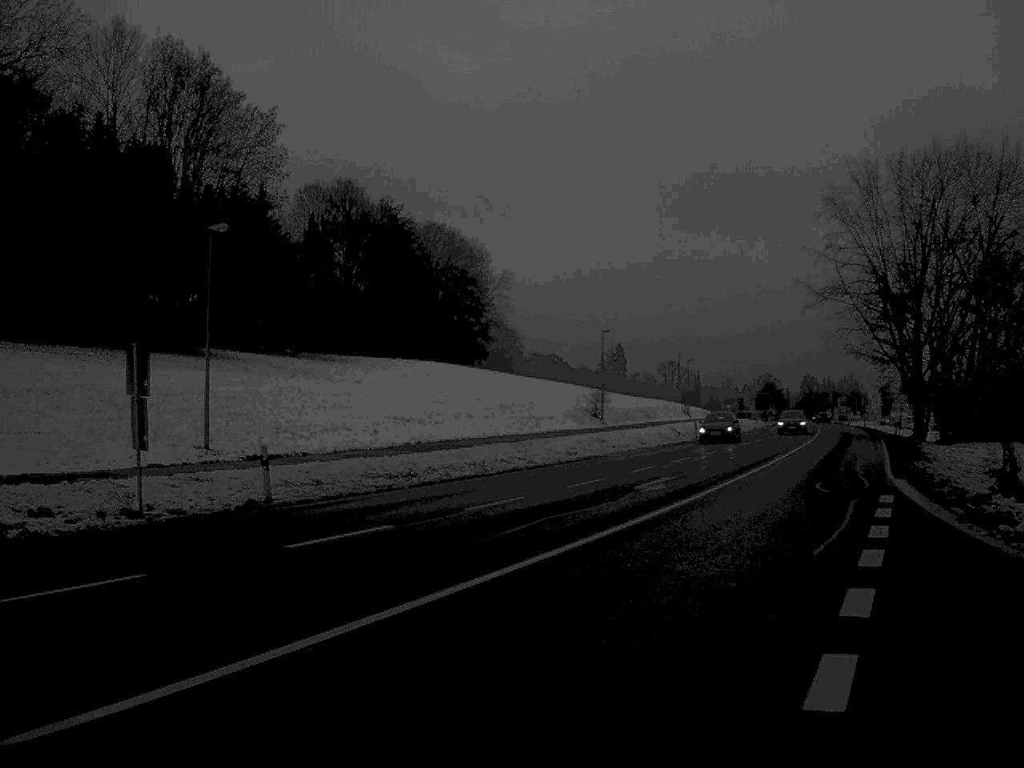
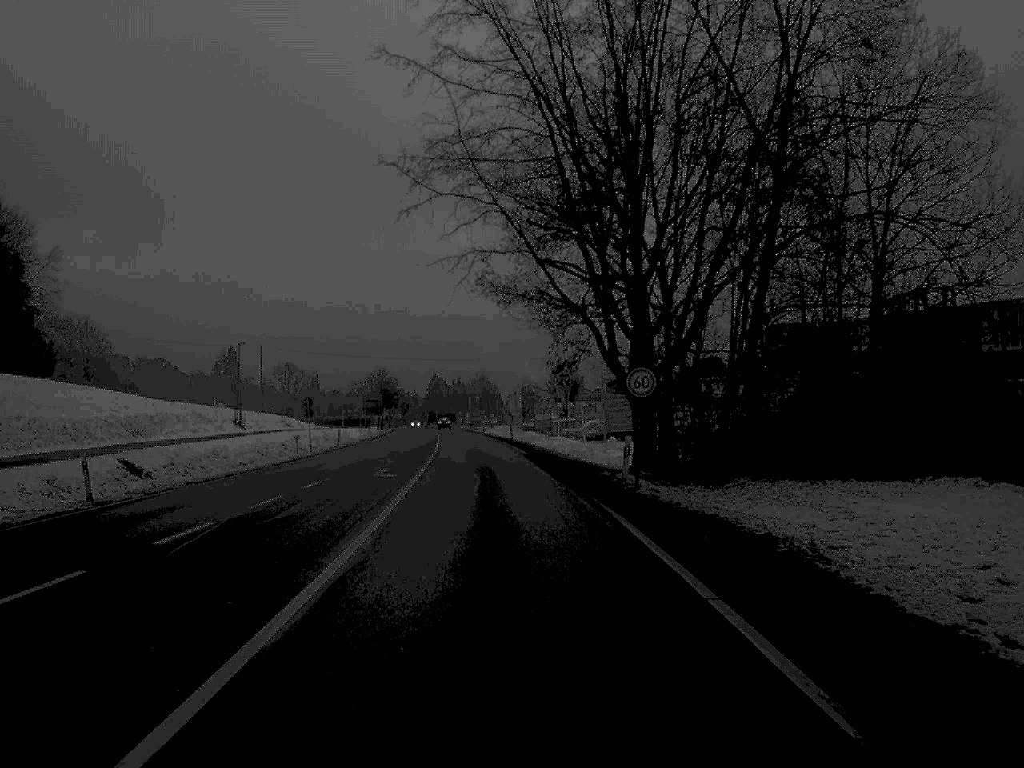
(+10.5, +44.0) m; +16°
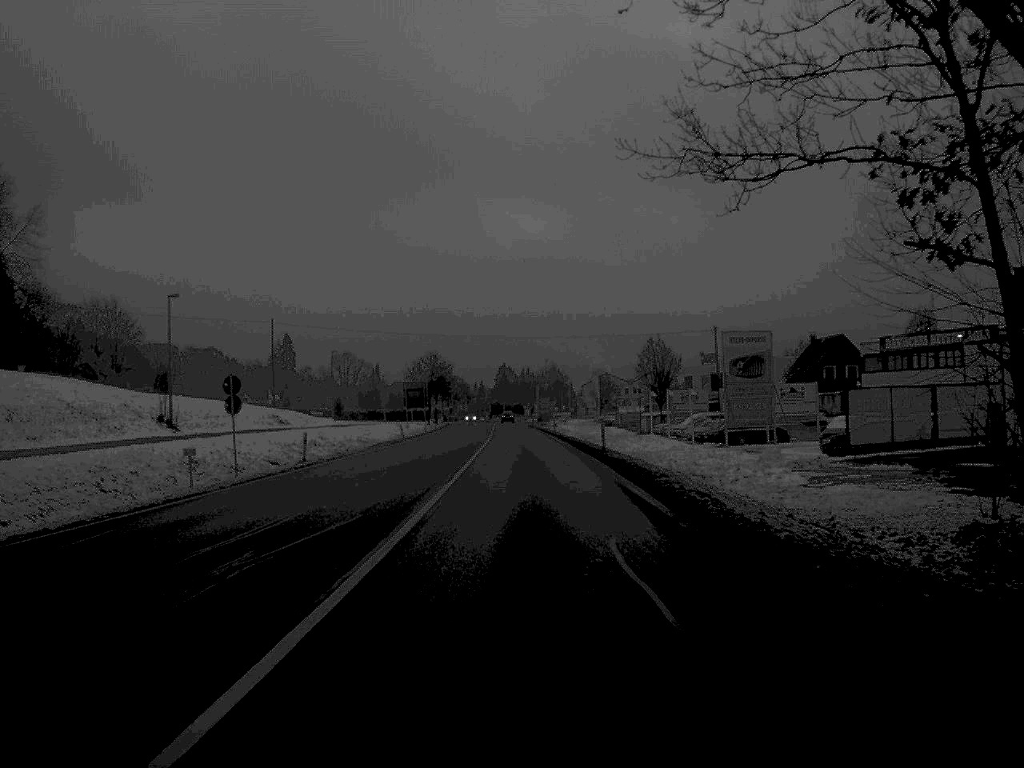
(-1.0, +32.6) m; -3°
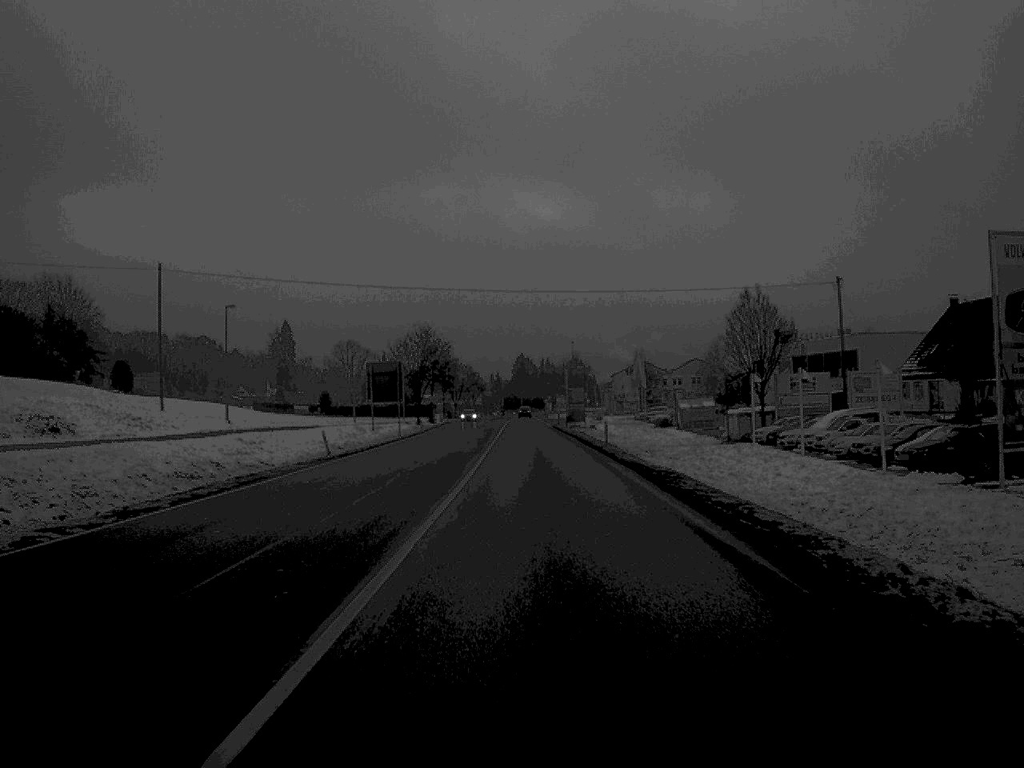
(-0.3, +43.0) m; -1°
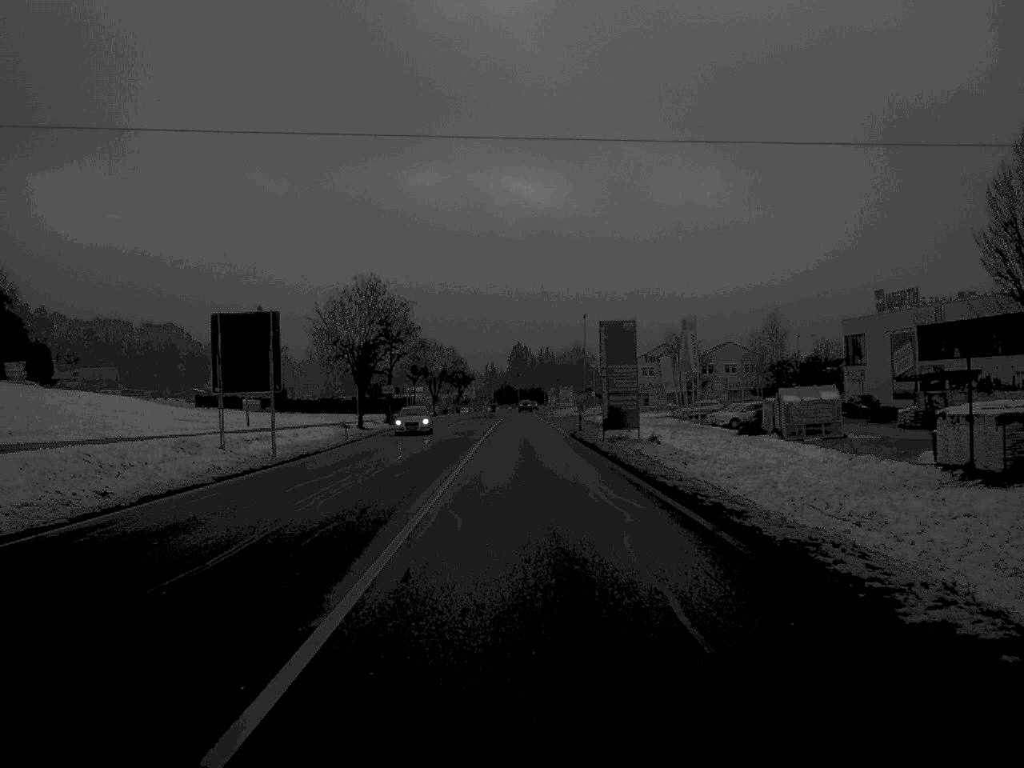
(-0.1, +43.6) m; 0°
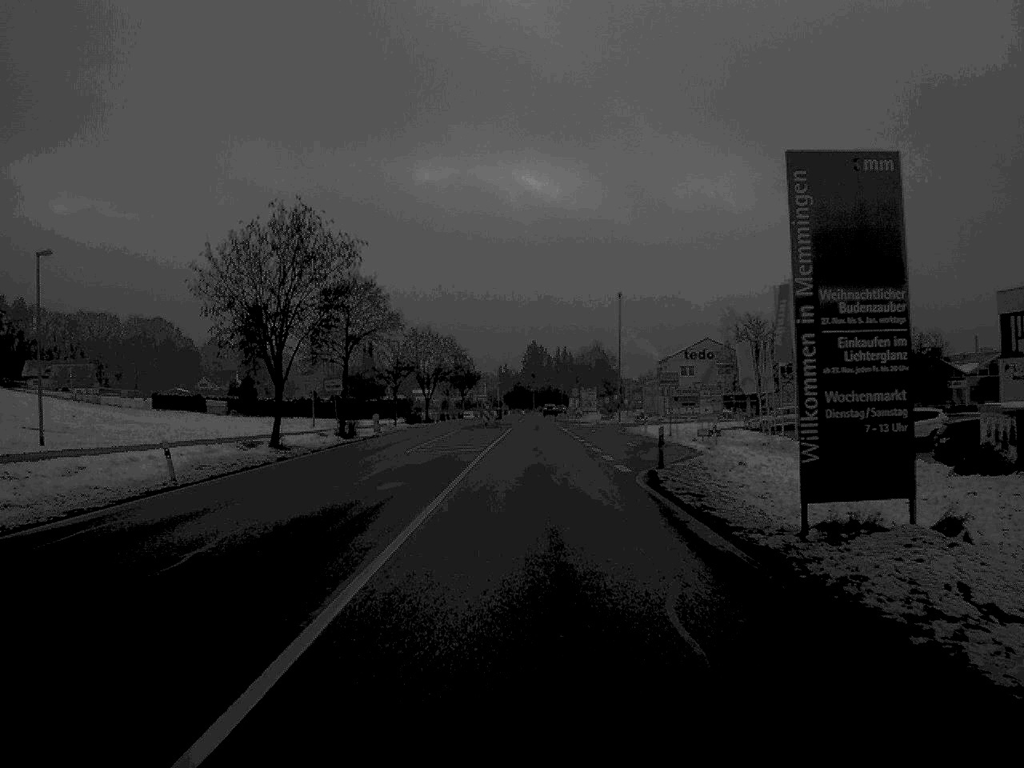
(-0.1, +32.6) m; -1°
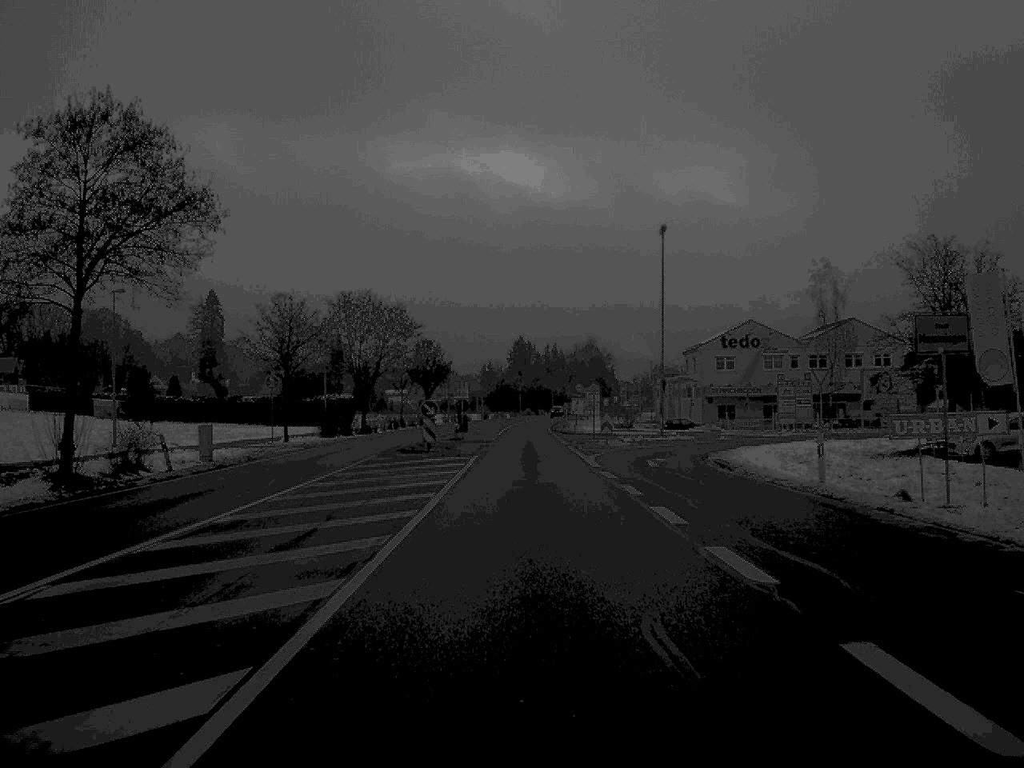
(+0.1, +41.8) m; +1°
